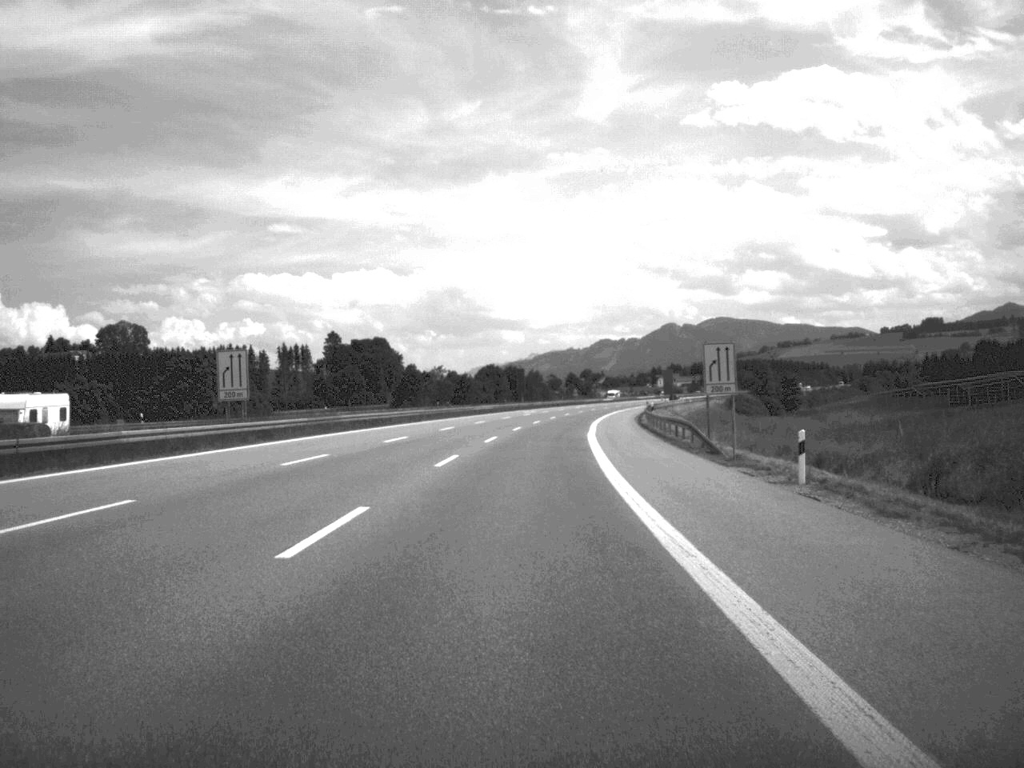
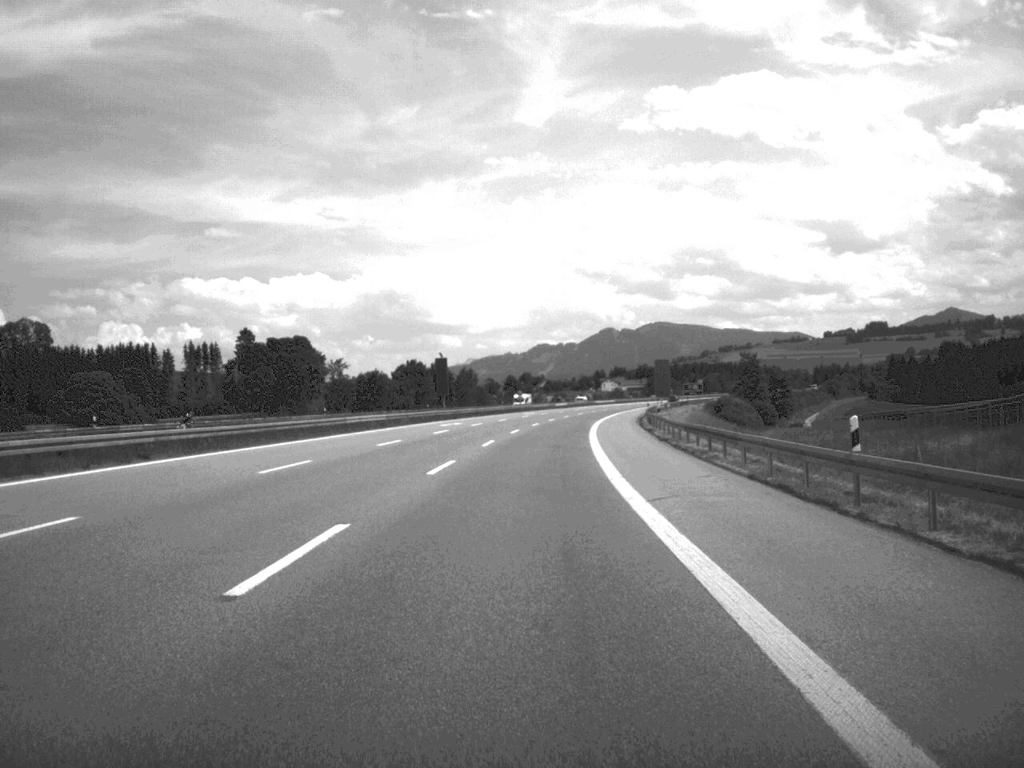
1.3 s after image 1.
(+1.3, +54.0) m; +3°
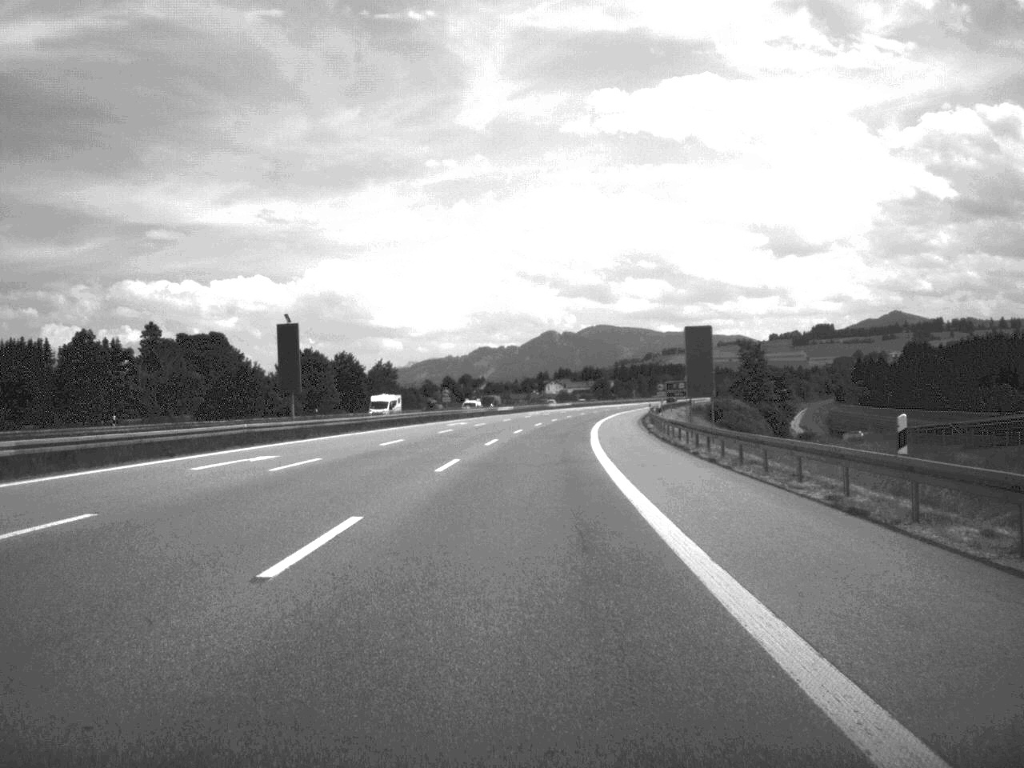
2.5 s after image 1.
(+1.1, +50.5) m; +3°
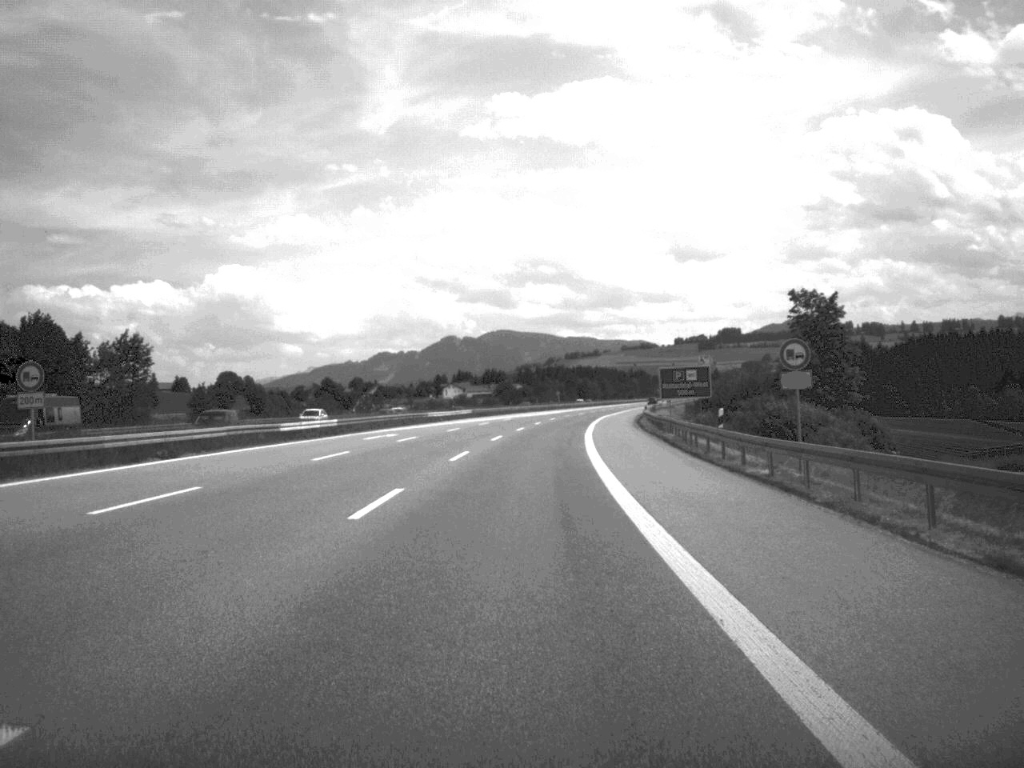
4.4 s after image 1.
(+3.1, +80.1) m; +4°
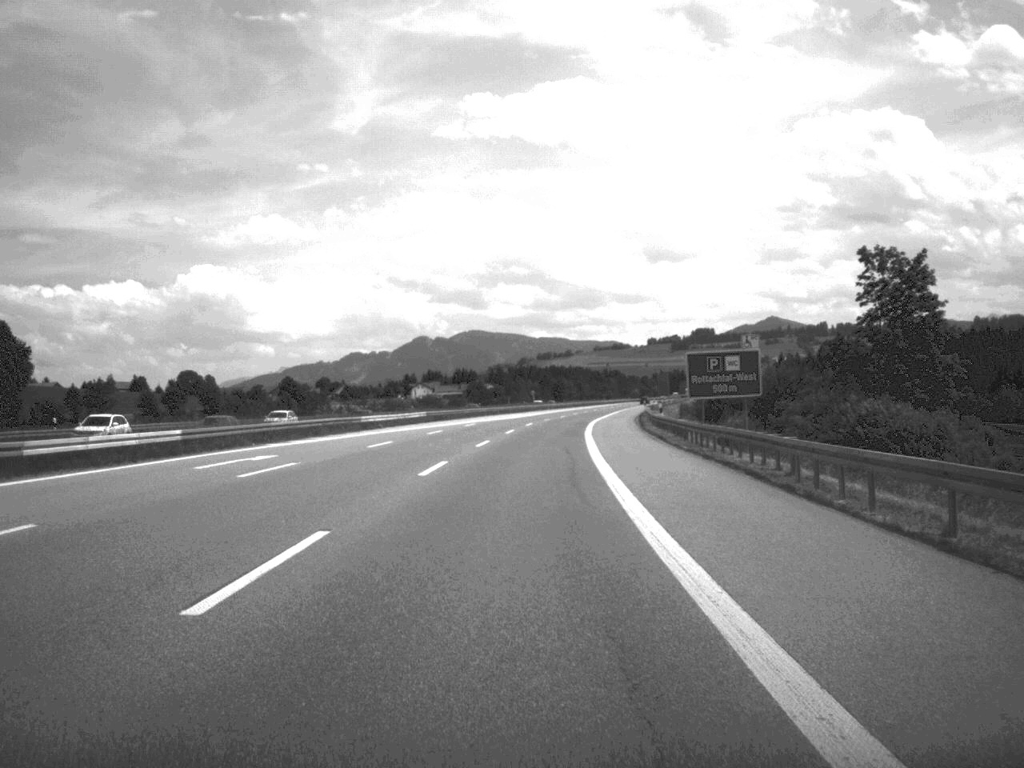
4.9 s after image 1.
(+0.3, +24.8) m; +1°
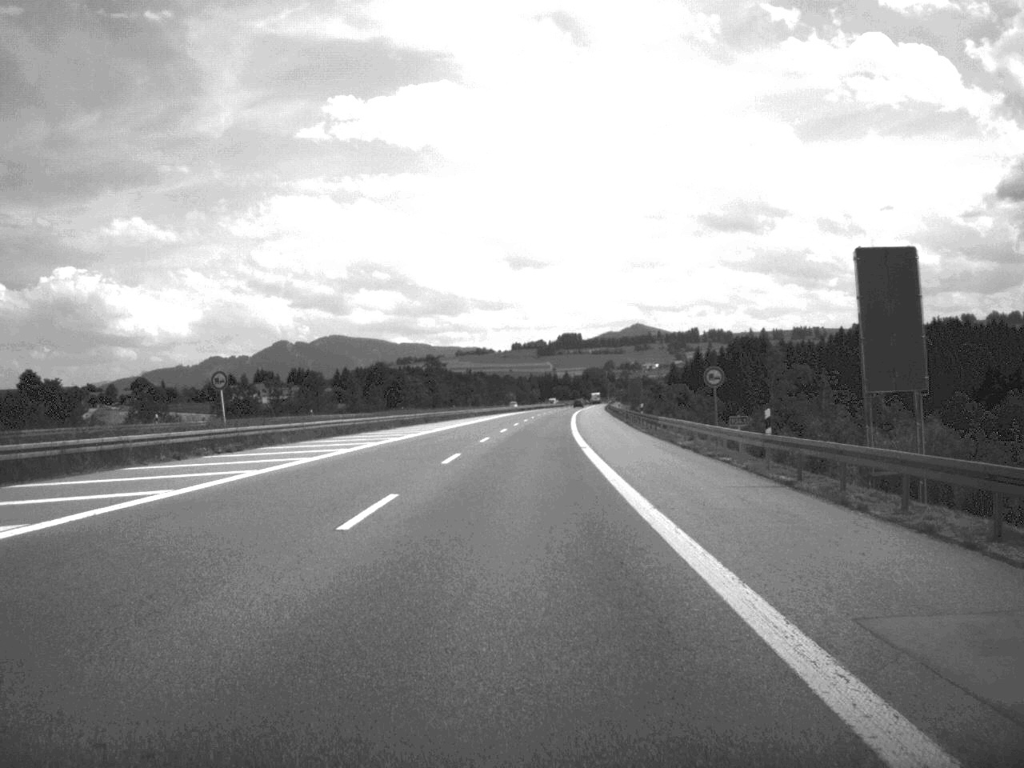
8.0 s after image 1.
(+7.3, +131.2) m; +6°
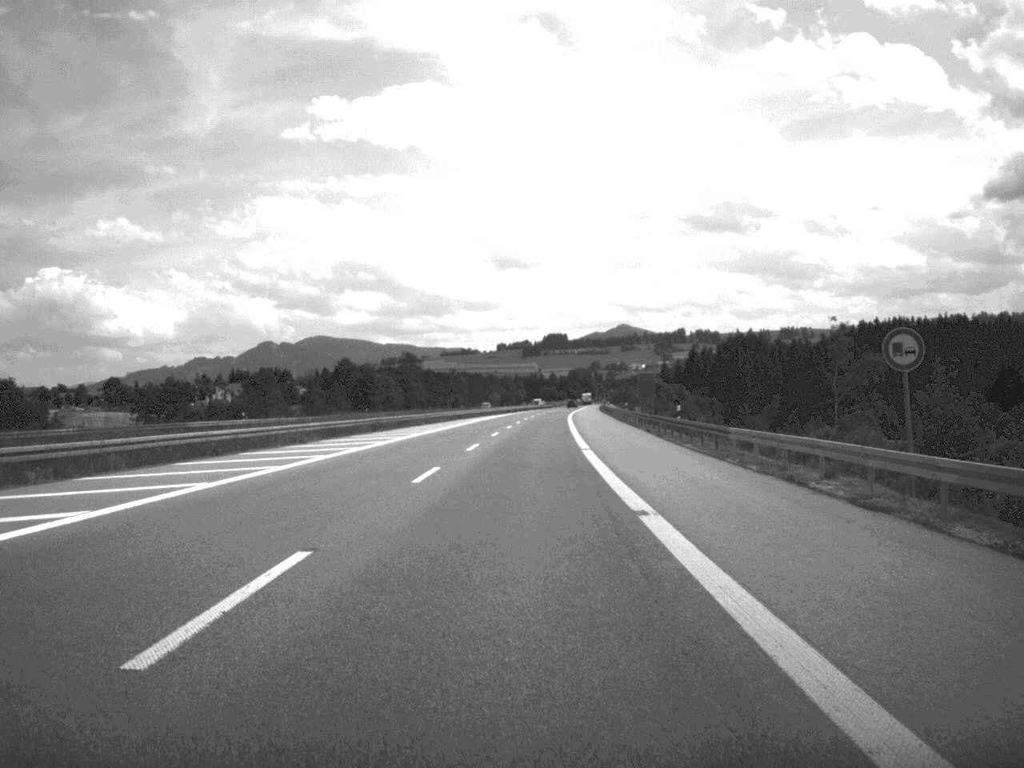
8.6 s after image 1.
(+0.1, +24.9) m; +1°
